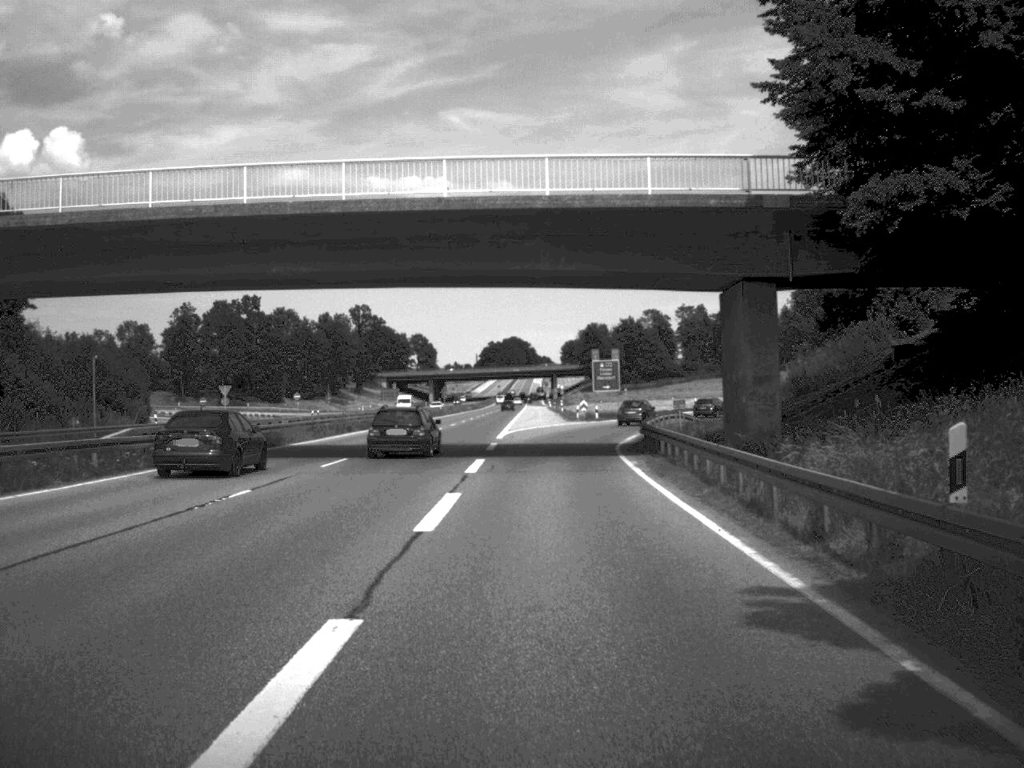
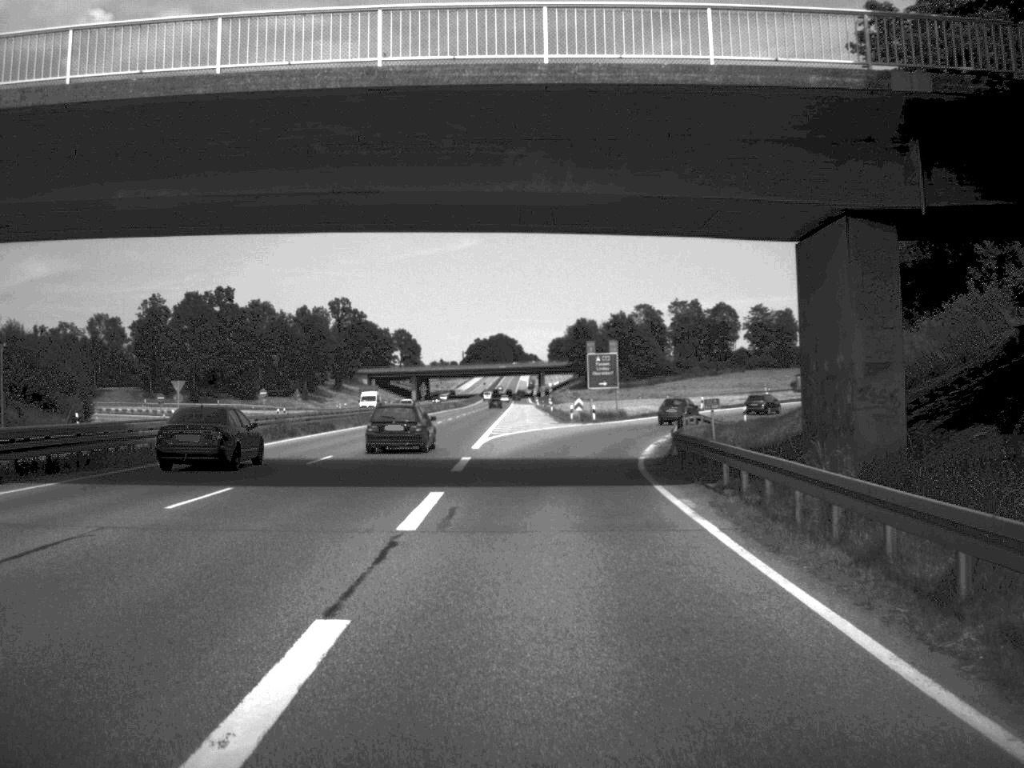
(+0.1, +12.1) m; +1°
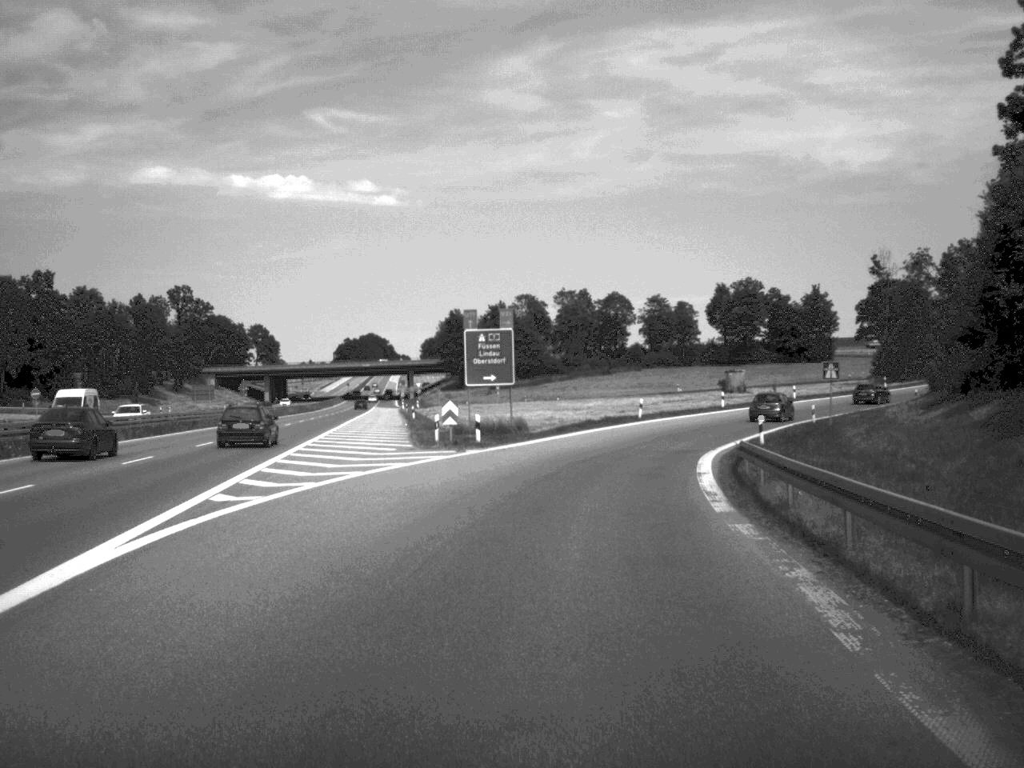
(+1.4, +34.3) m; +6°
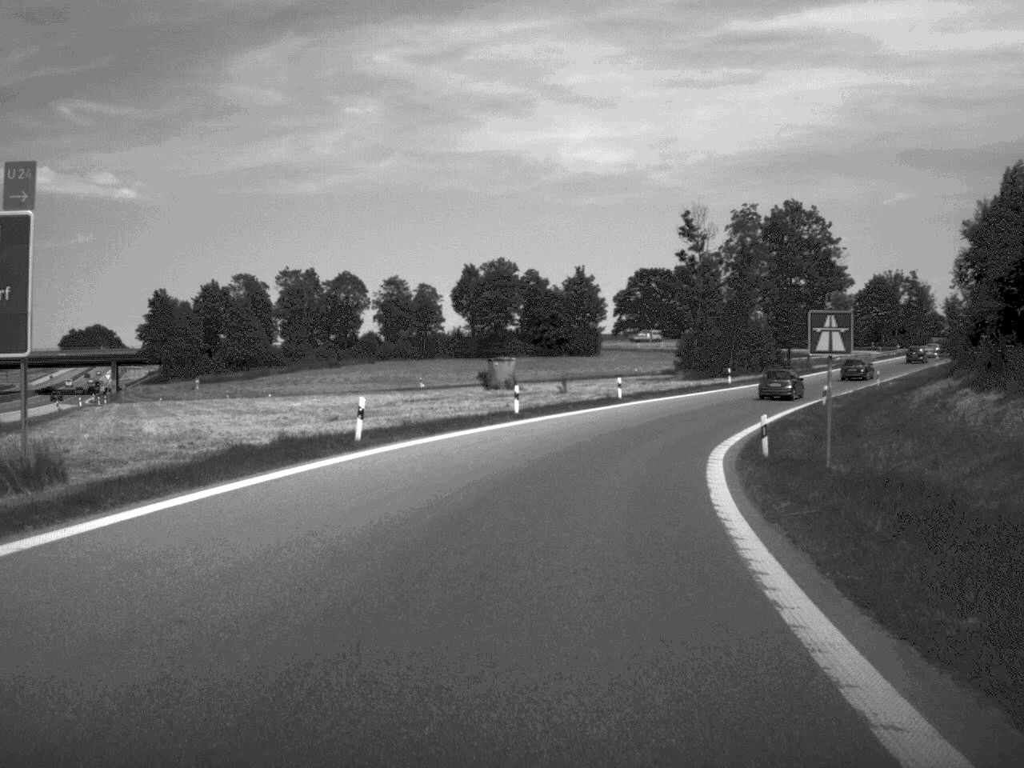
(+3.4, +35.1) m; +12°
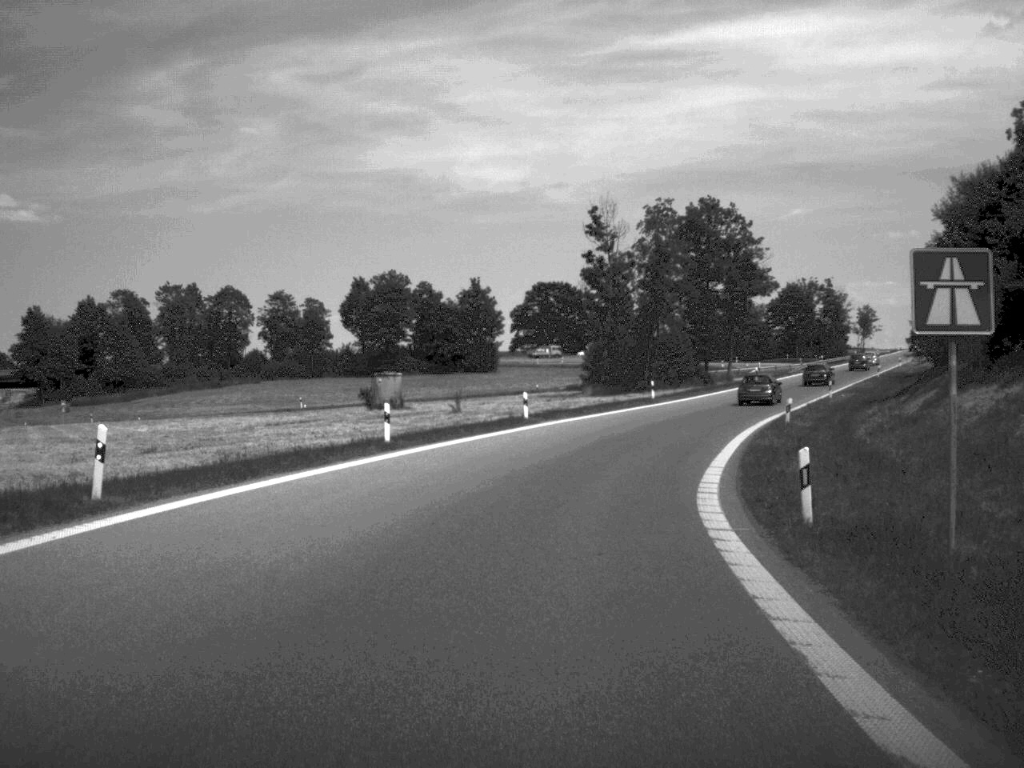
(+0.5, +11.8) m; +5°
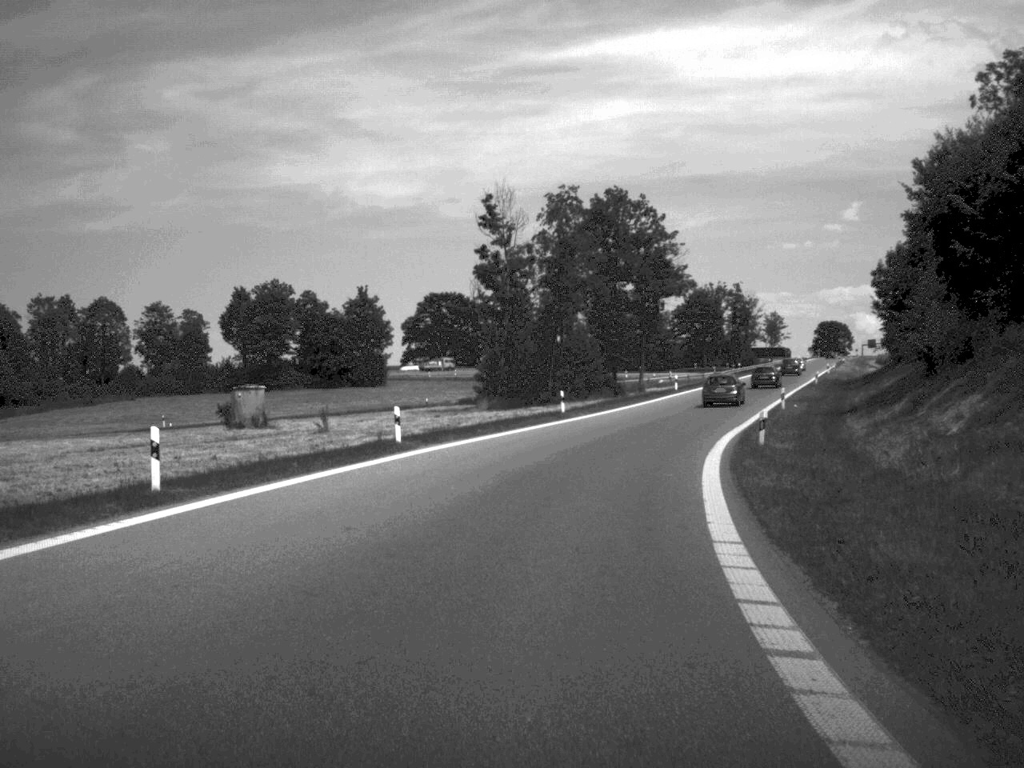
(+0.5, +12.0) m; +5°
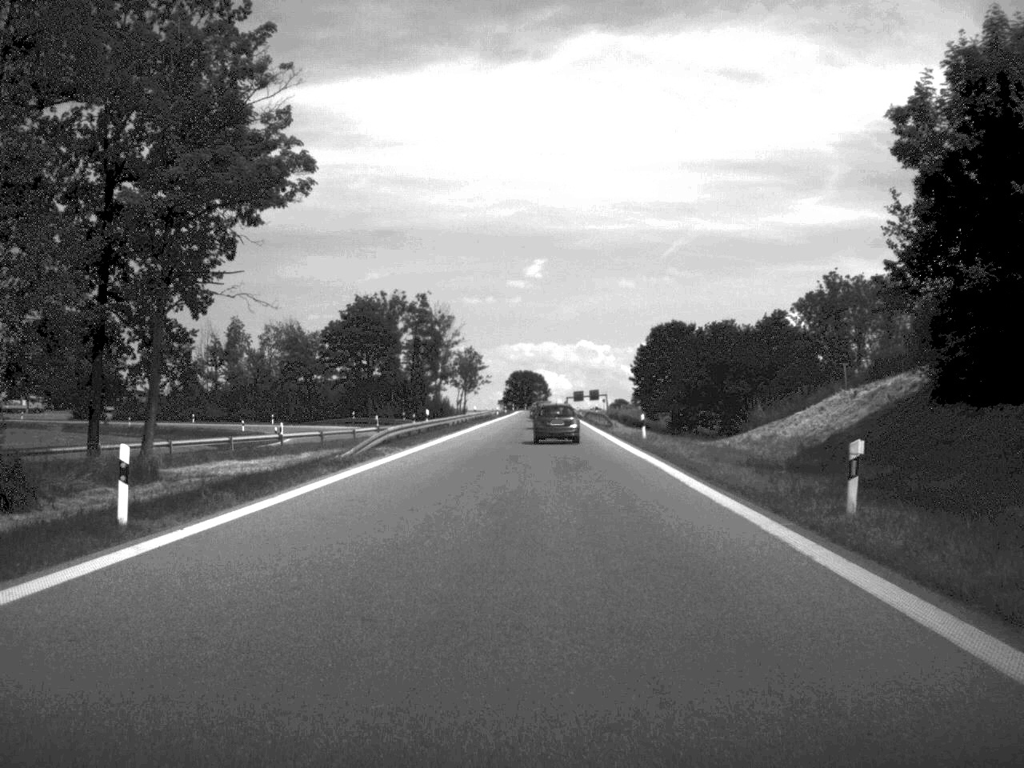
(+10.2, +65.0) m; +14°
